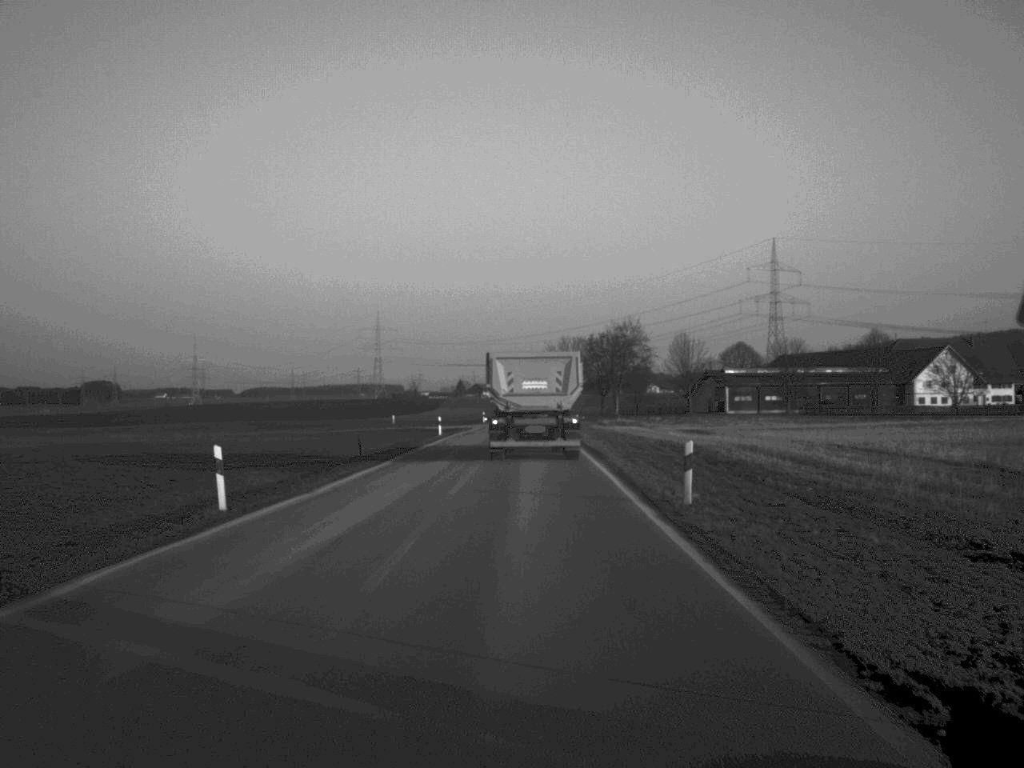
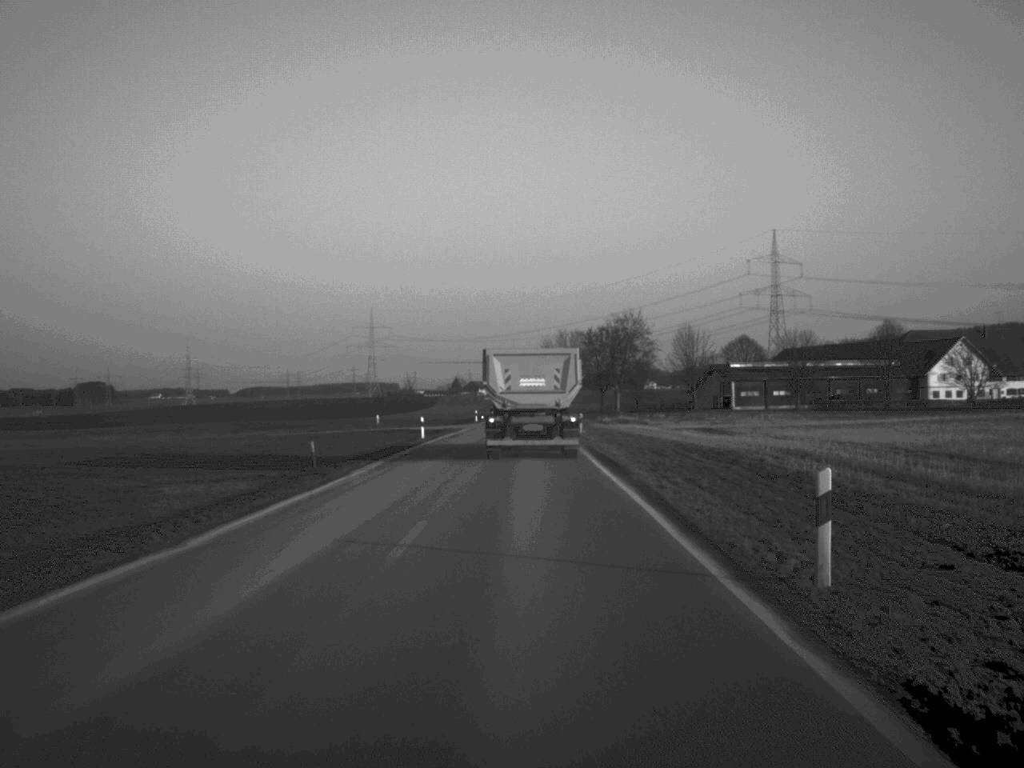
(0.0, +9.3) m; 0°
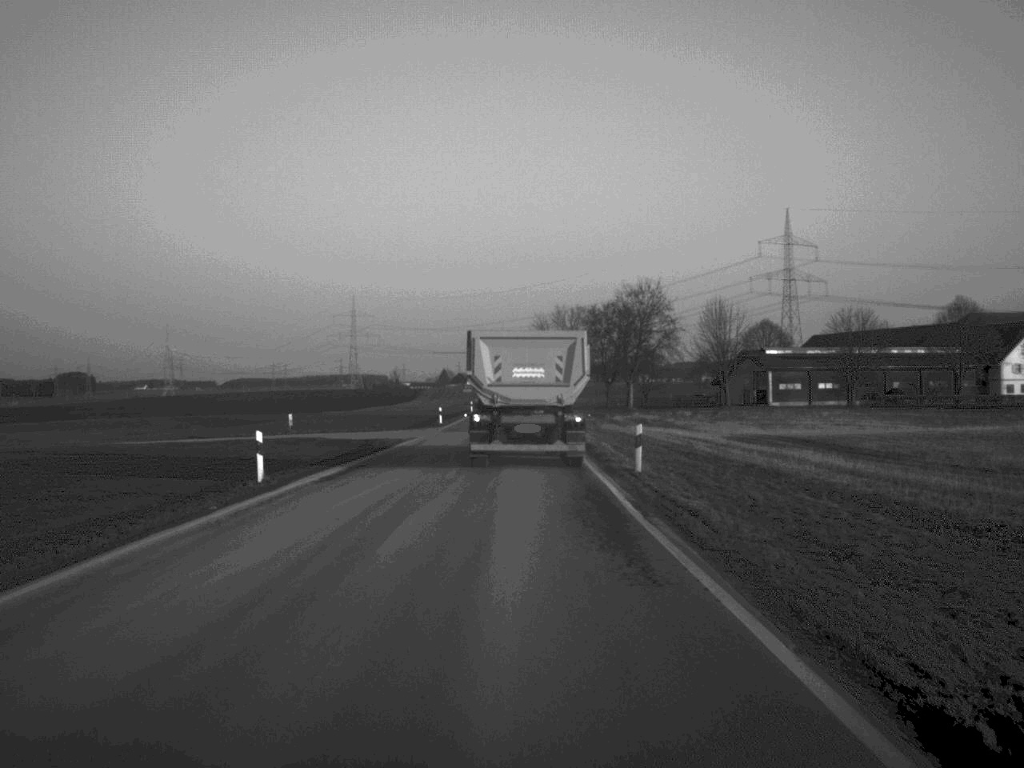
(+0.2, +35.1) m; 0°
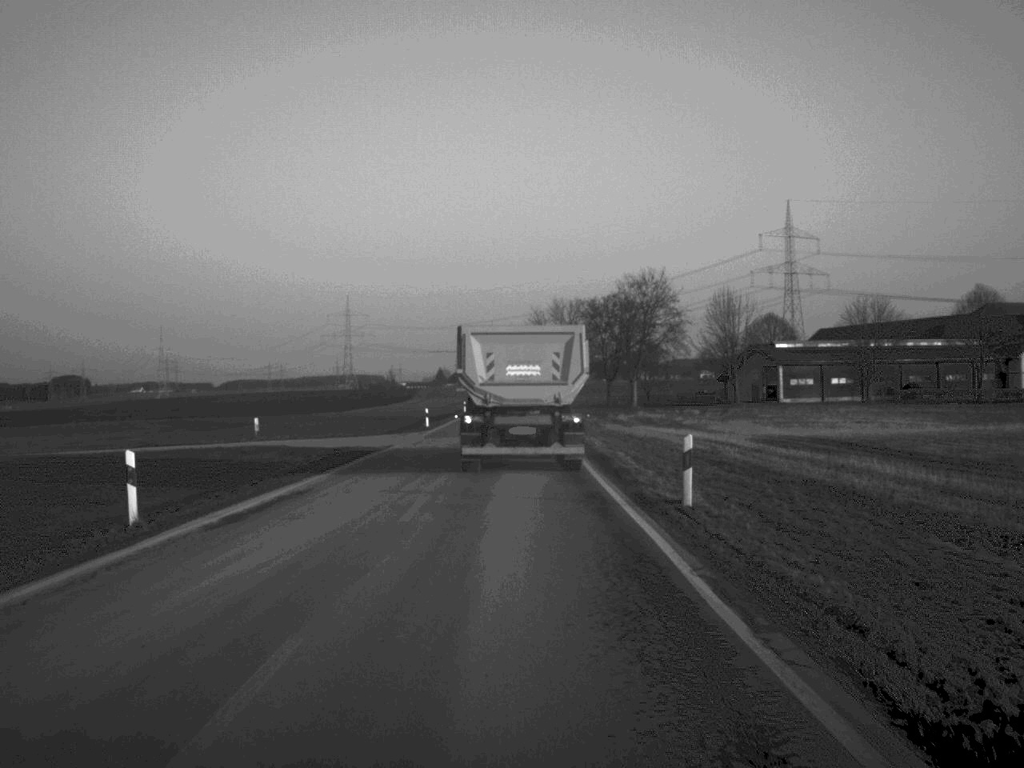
(0.0, +8.1) m; 0°
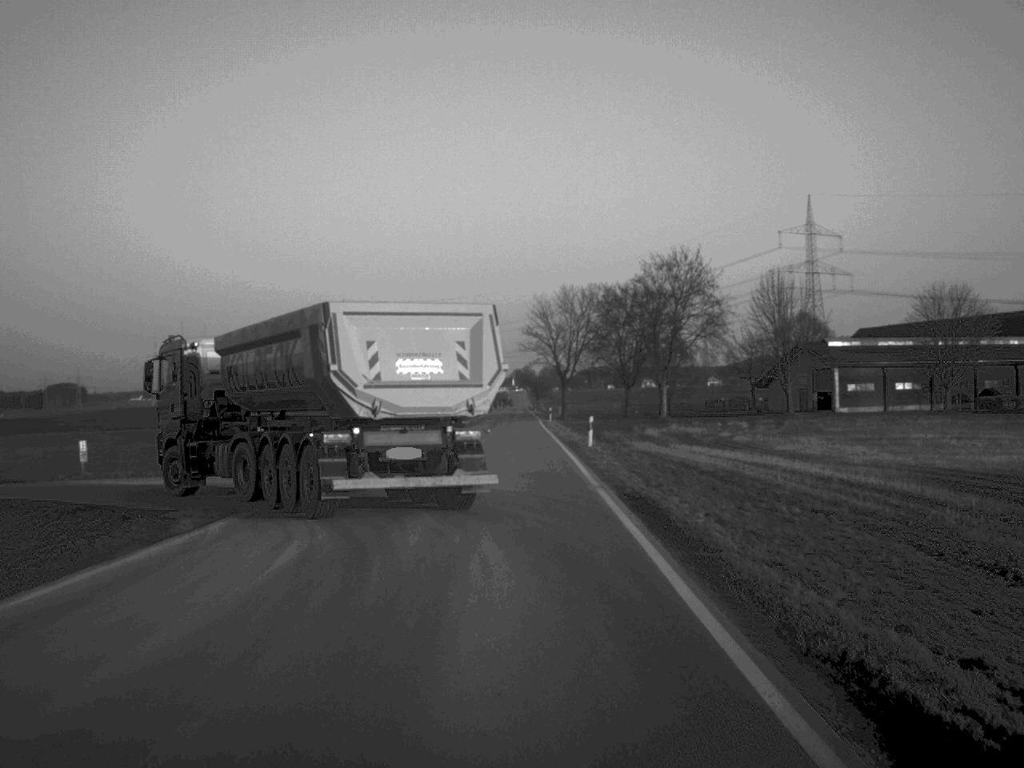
(0.0, +24.9) m; 0°
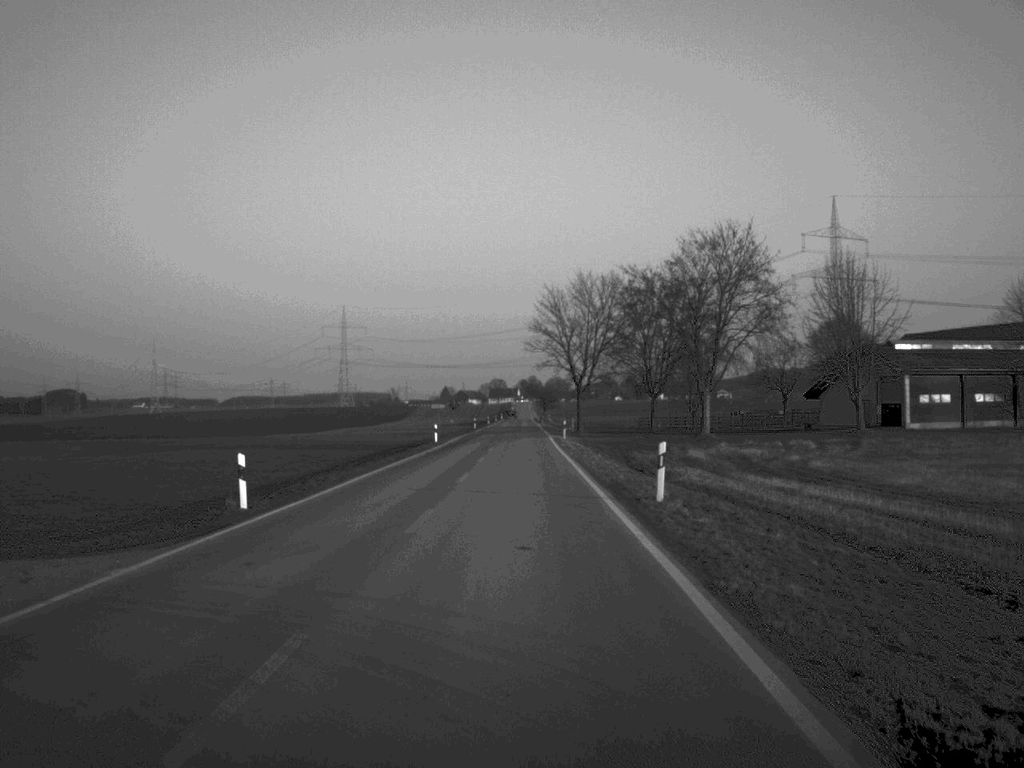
(-0.1, +20.6) m; 0°
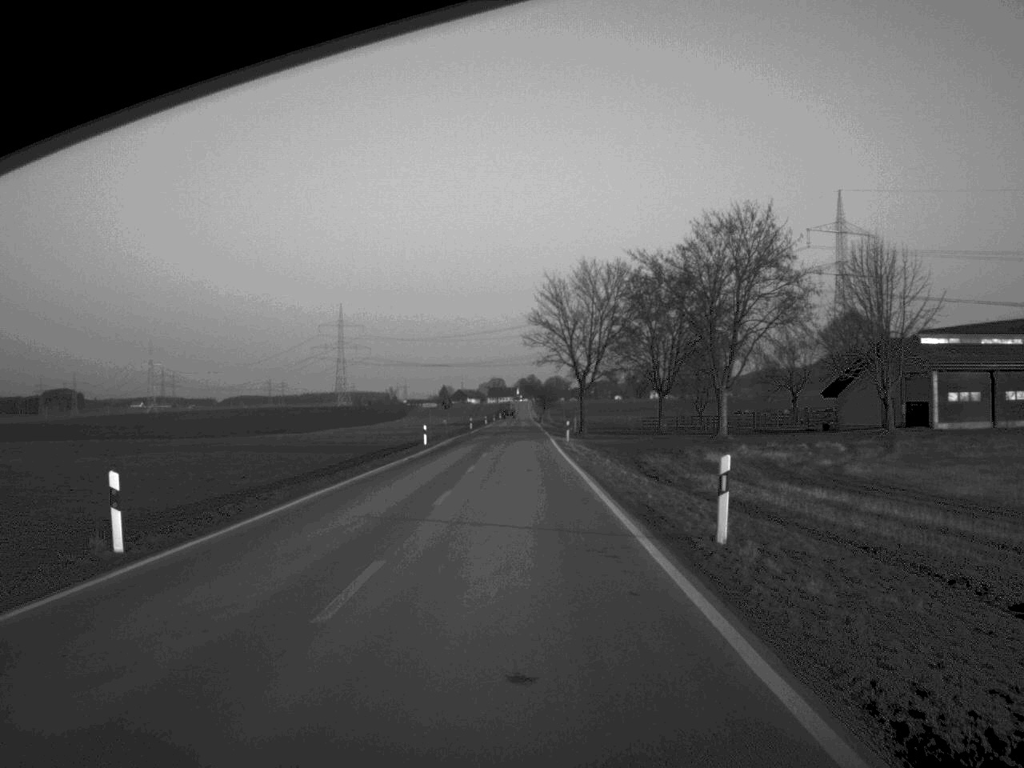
(0.0, +7.1) m; 0°
